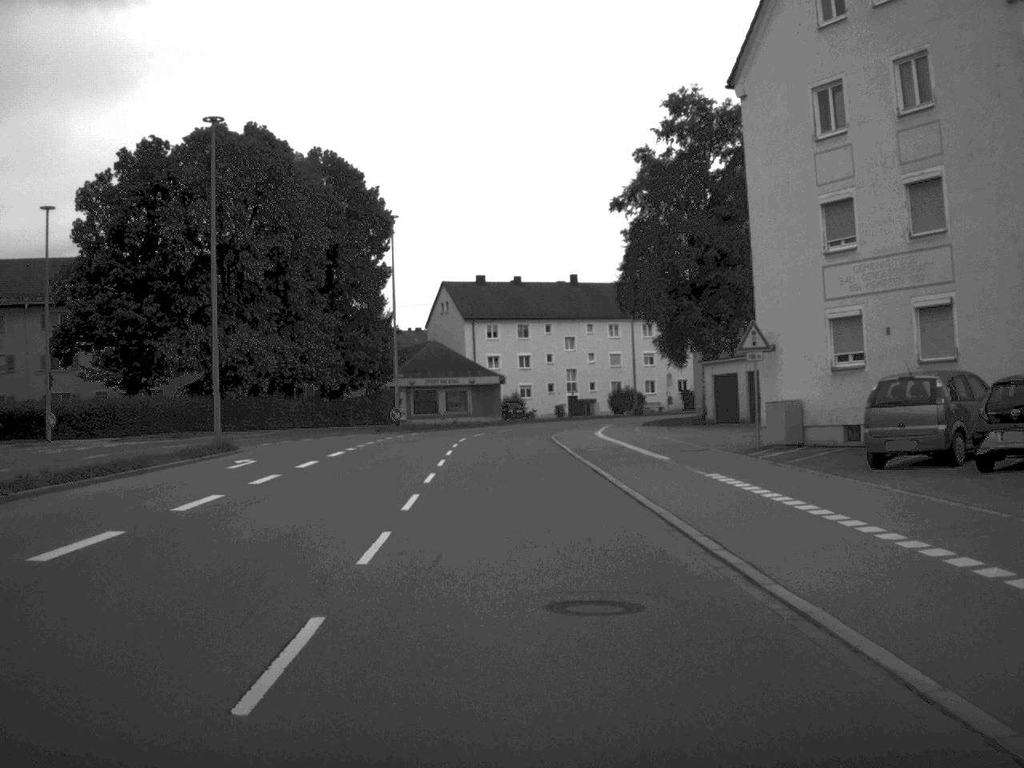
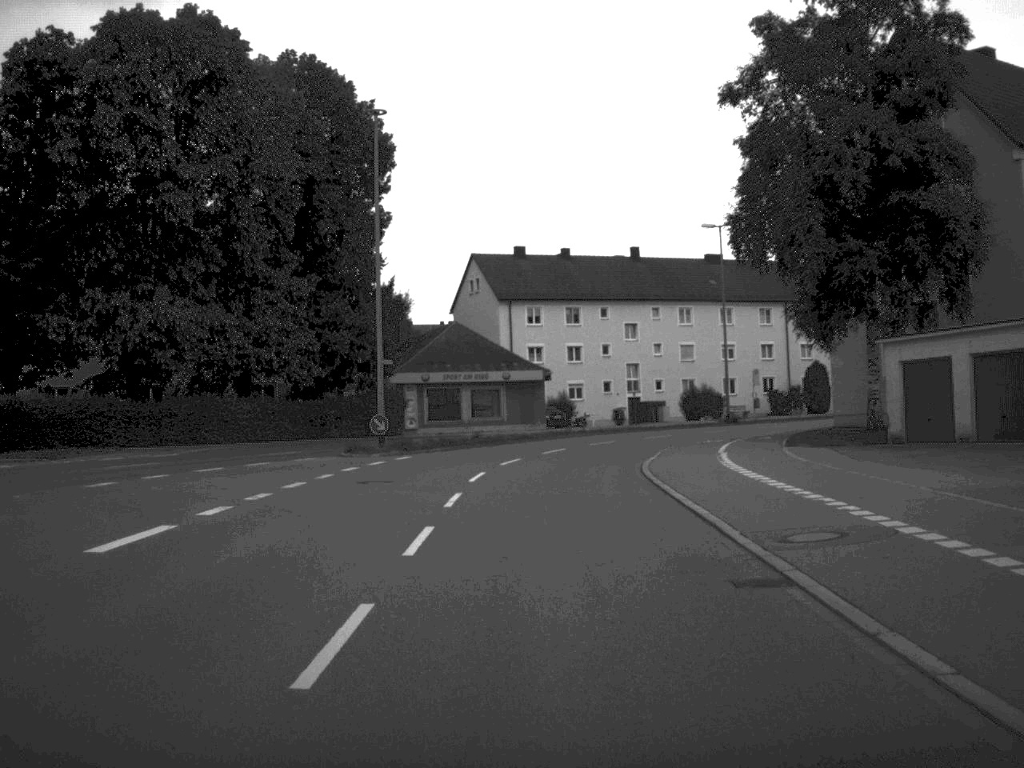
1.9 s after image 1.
(-0.6, +23.1) m; -2°
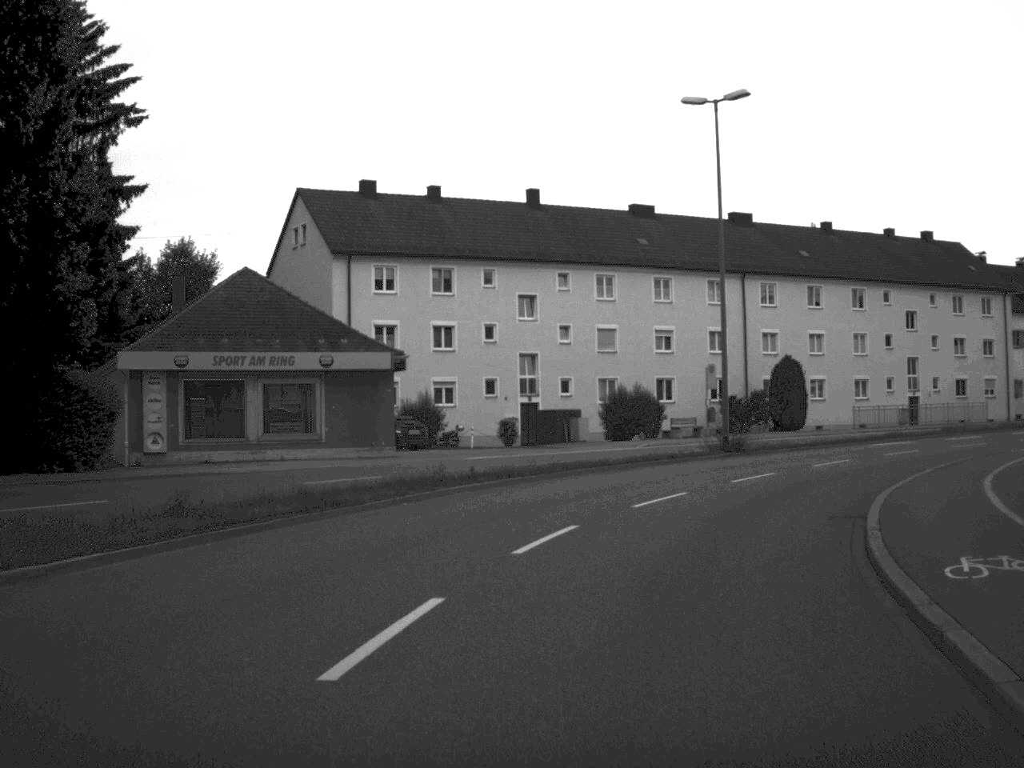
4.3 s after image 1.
(+0.7, +29.4) m; +6°
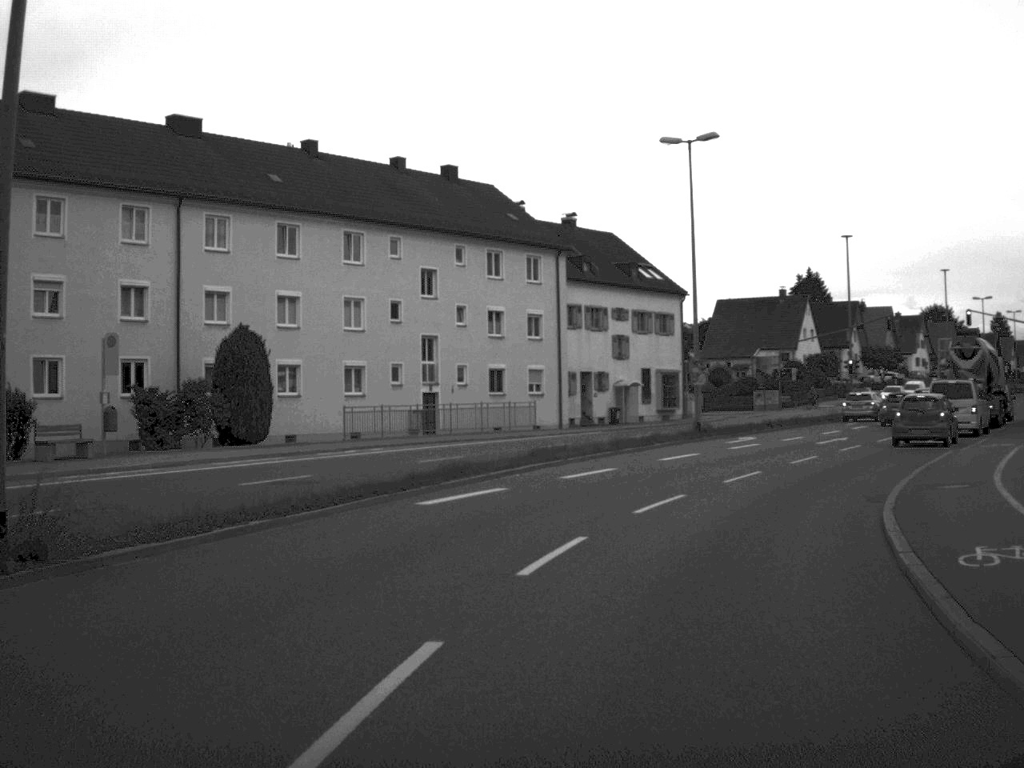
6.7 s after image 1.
(+5.0, +24.6) m; +24°
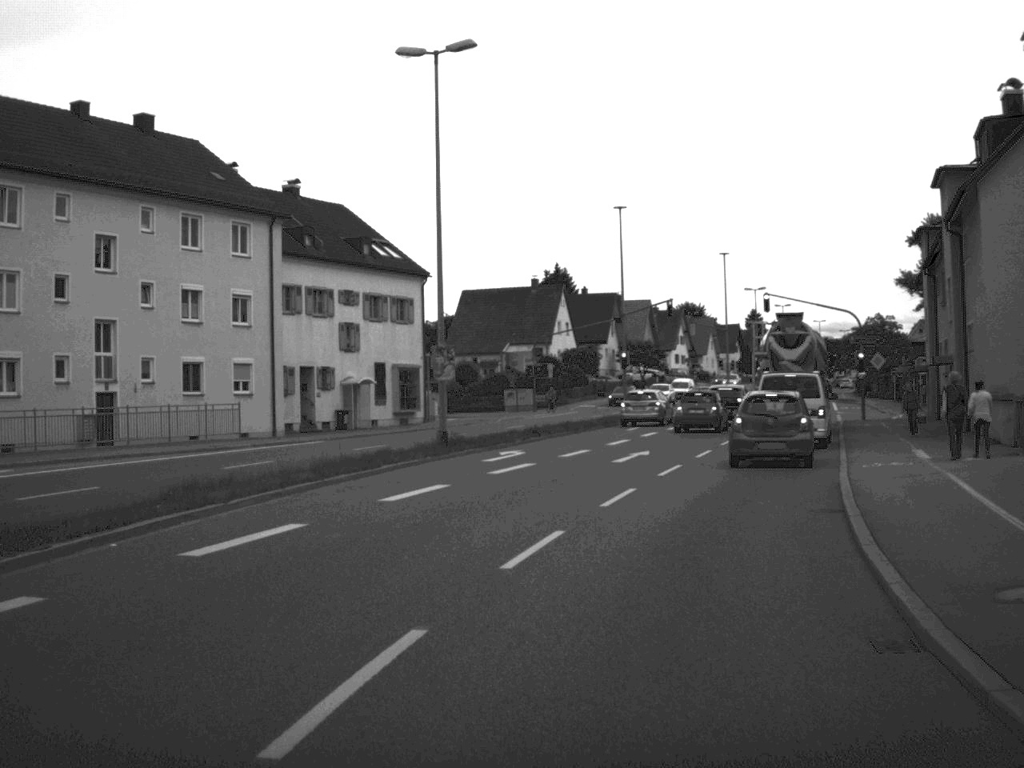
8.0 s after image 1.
(+1.1, +11.3) m; +11°
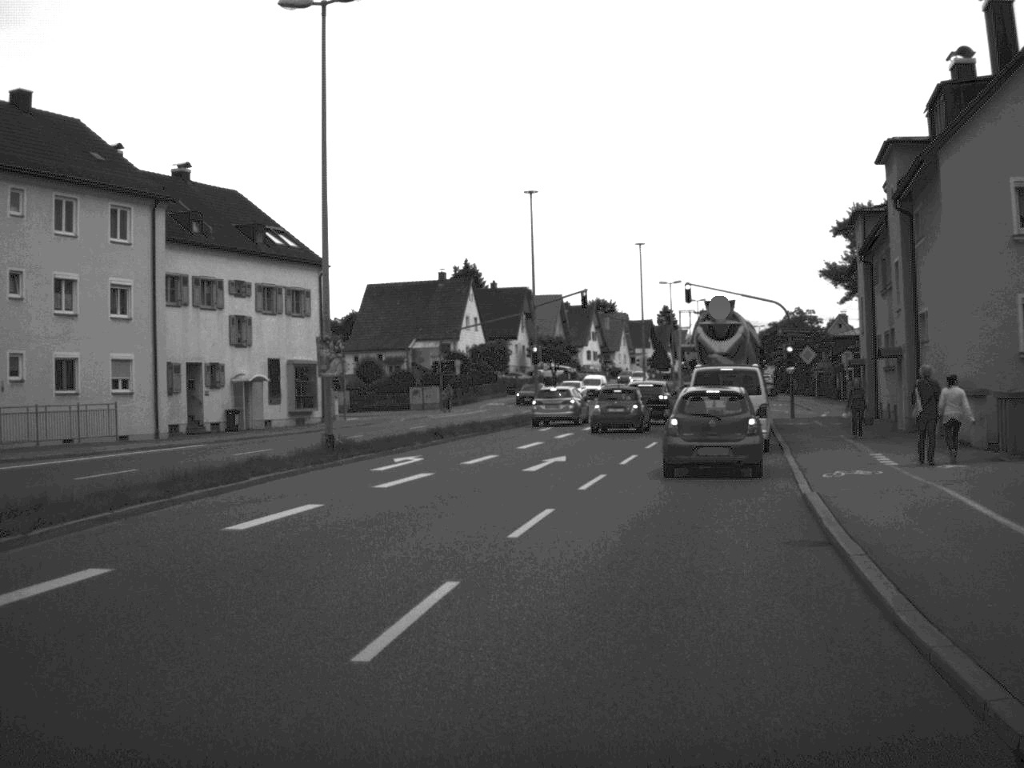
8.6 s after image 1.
(+0.1, +3.9) m; +4°
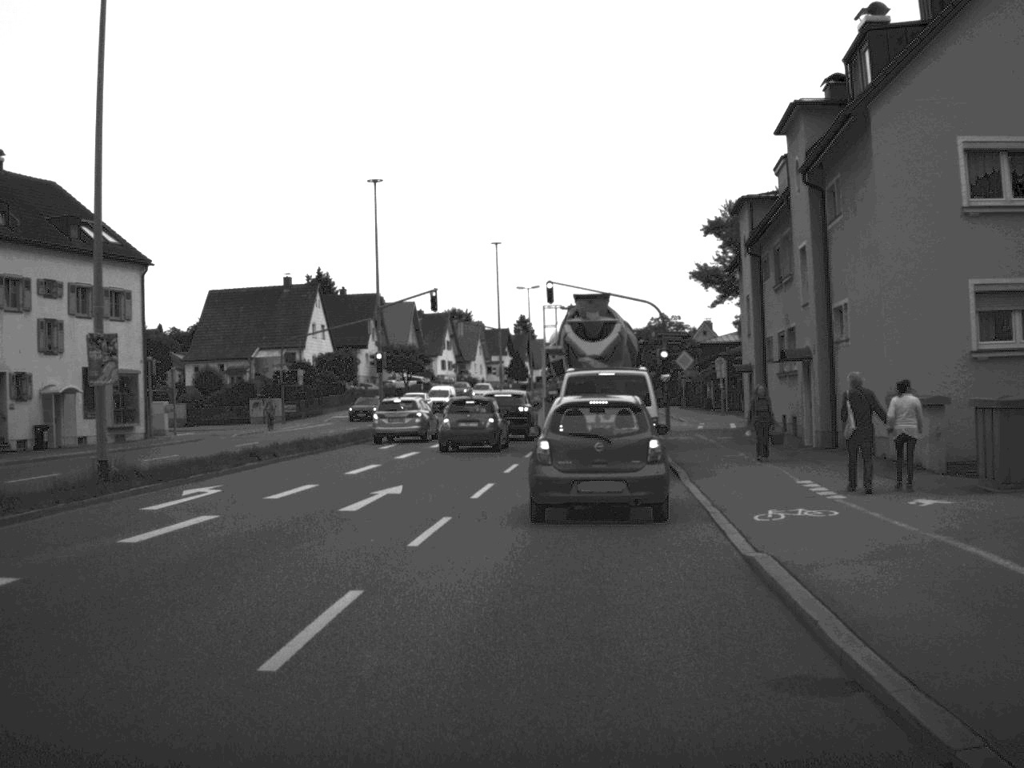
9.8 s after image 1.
(+0.3, +5.9) m; +6°
